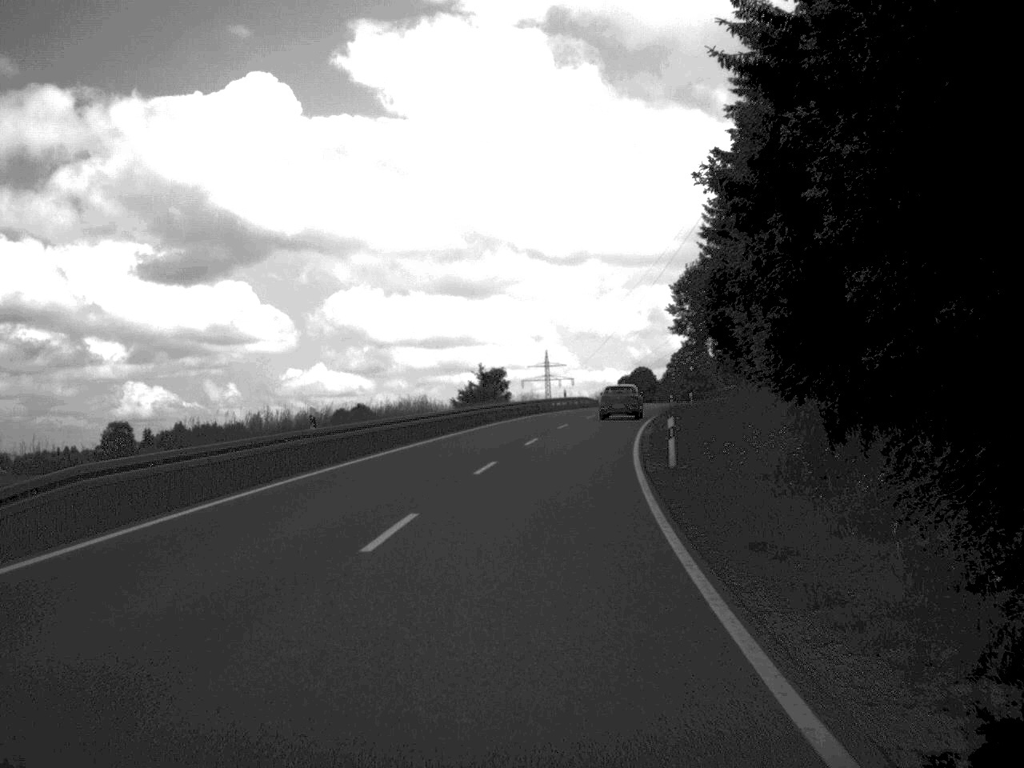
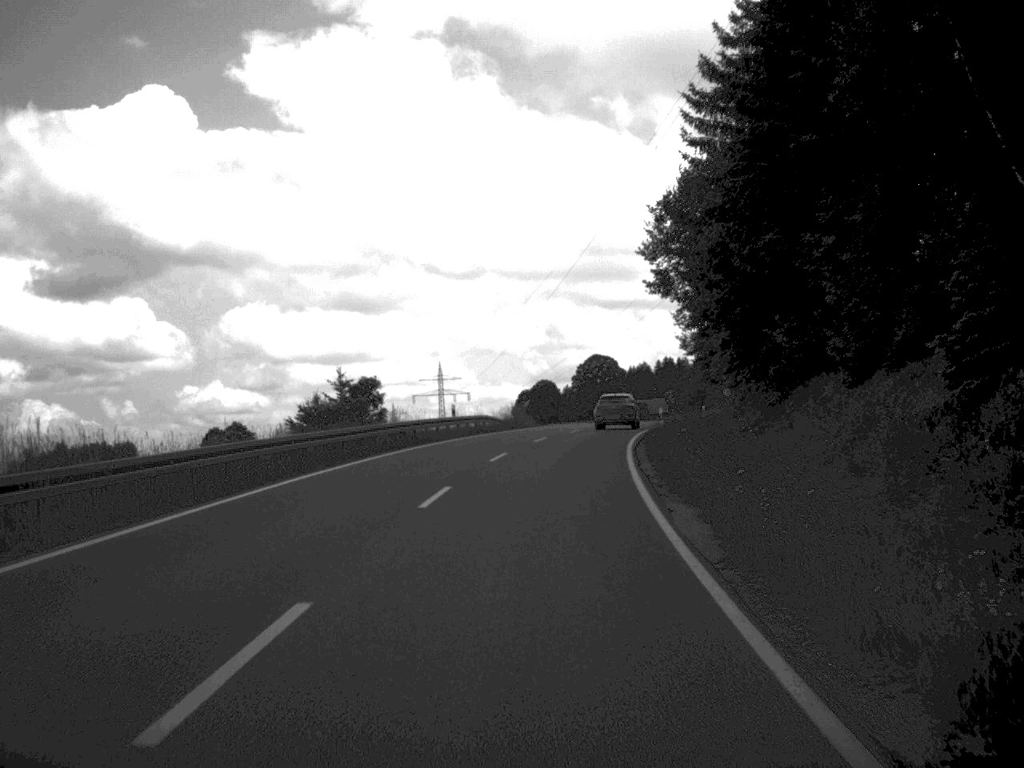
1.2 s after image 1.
(+1.2, +30.1) m; +5°
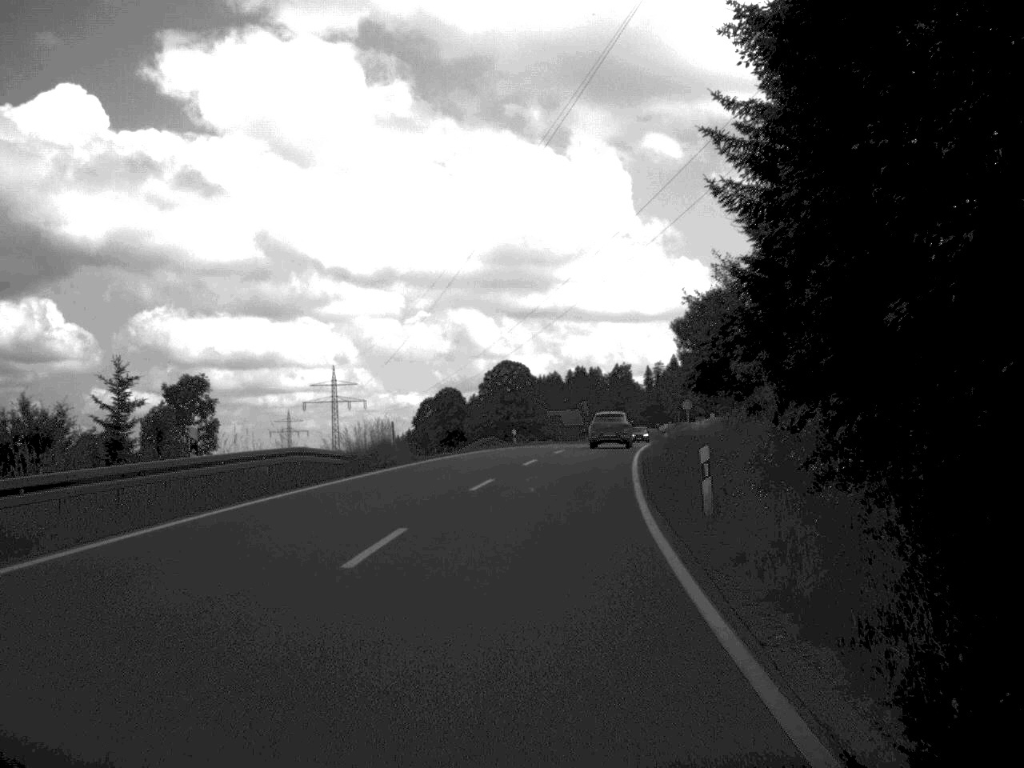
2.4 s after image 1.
(+1.0, +28.3) m; +4°
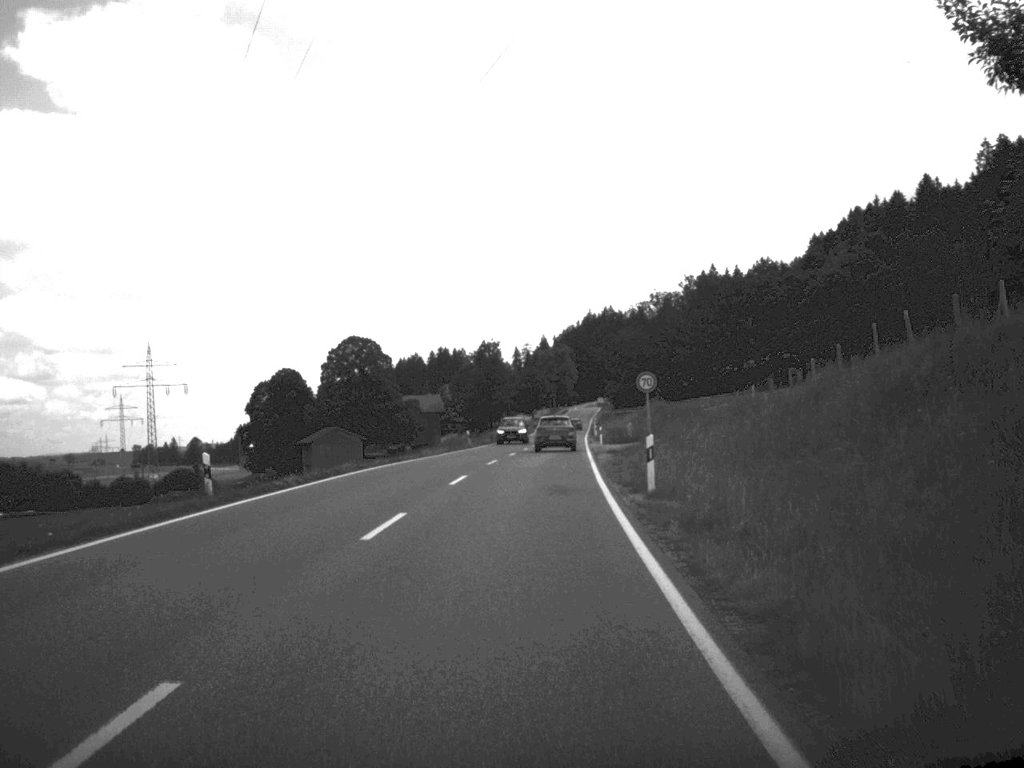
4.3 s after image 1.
(+2.5, +43.7) m; +6°
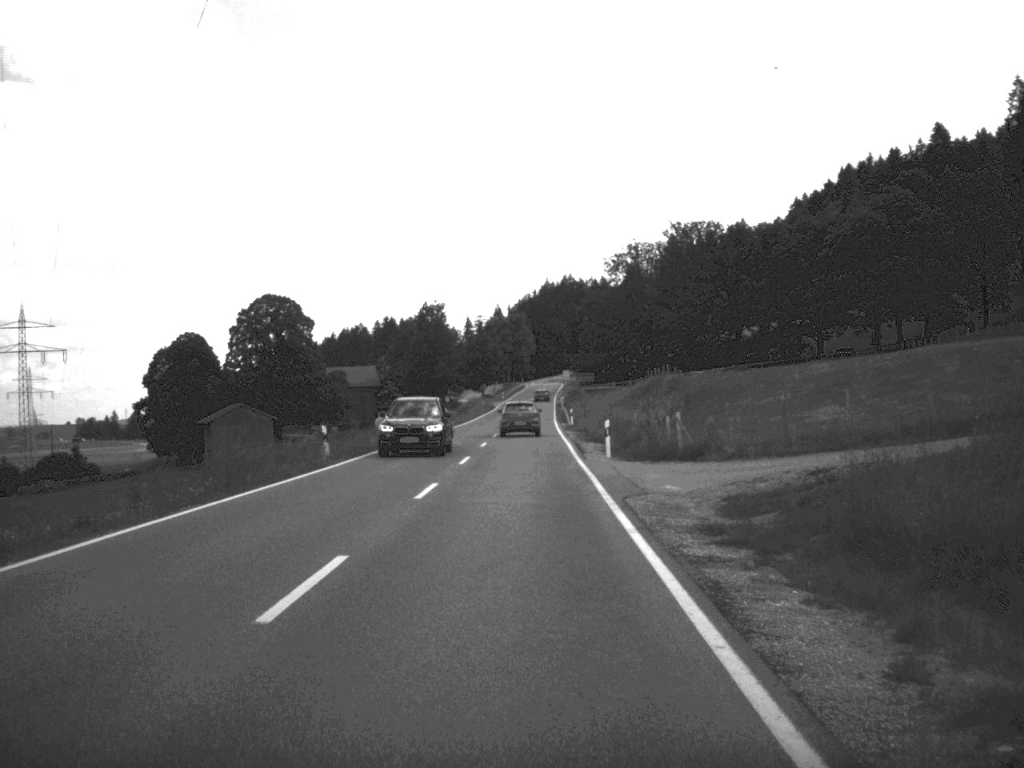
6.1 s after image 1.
(+0.8, +40.9) m; +2°
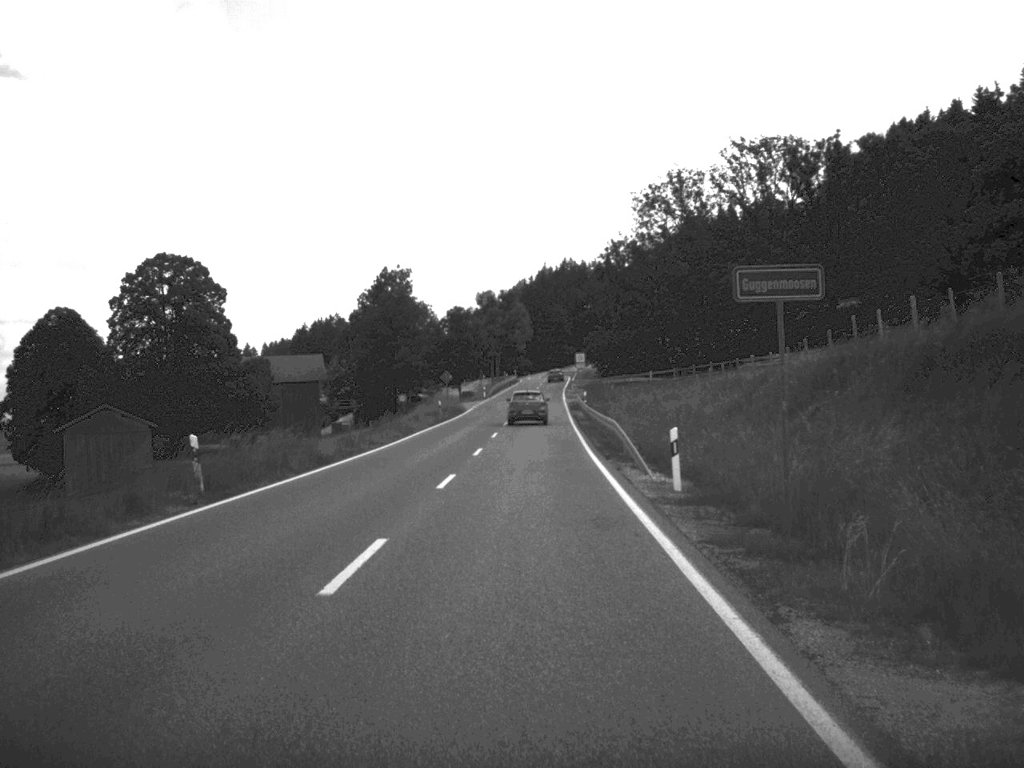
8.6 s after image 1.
(+0.1, +57.2) m; 0°
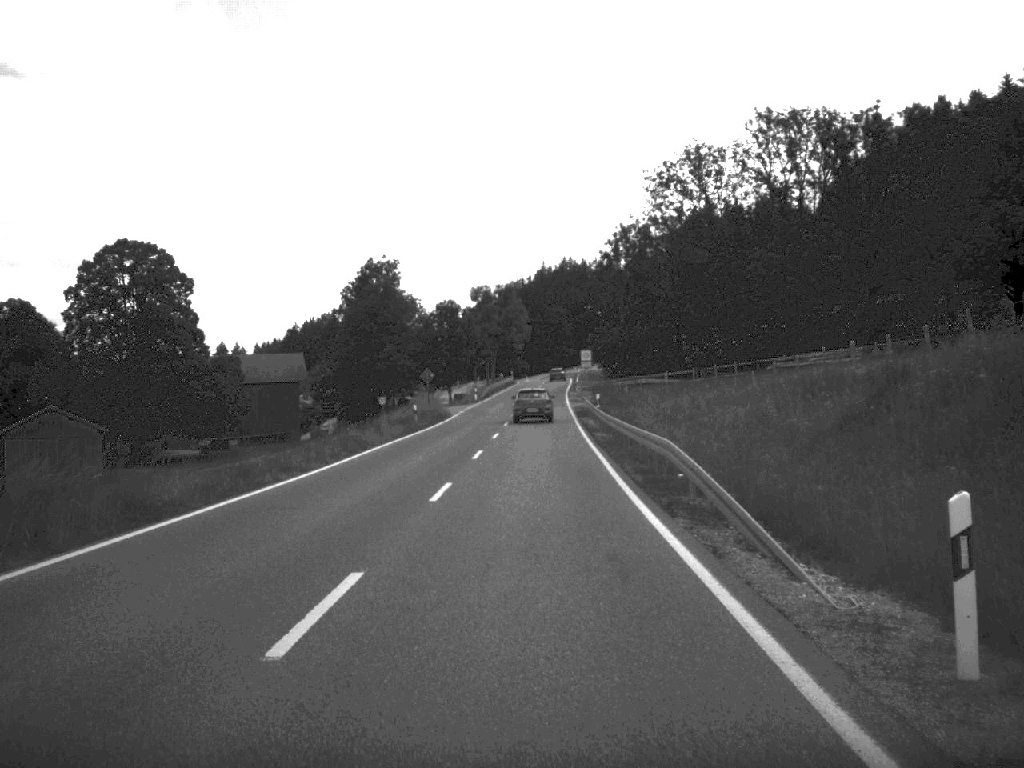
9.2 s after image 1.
(0.0, +14.2) m; 0°
